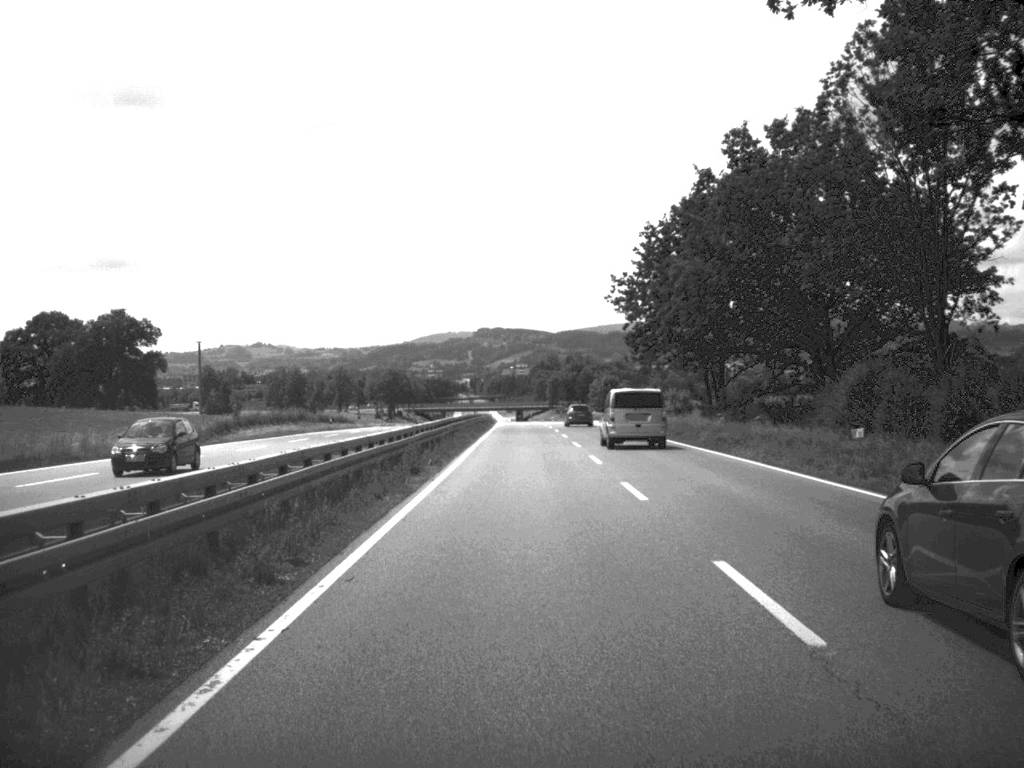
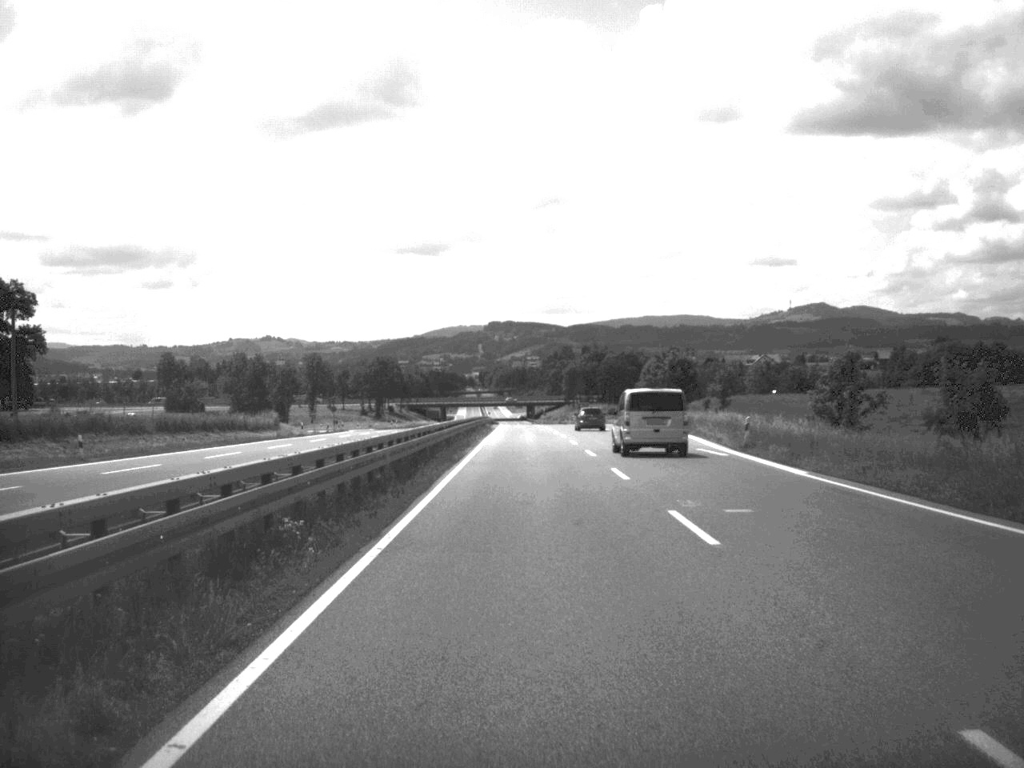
(-0.5, +65.1) m; -1°
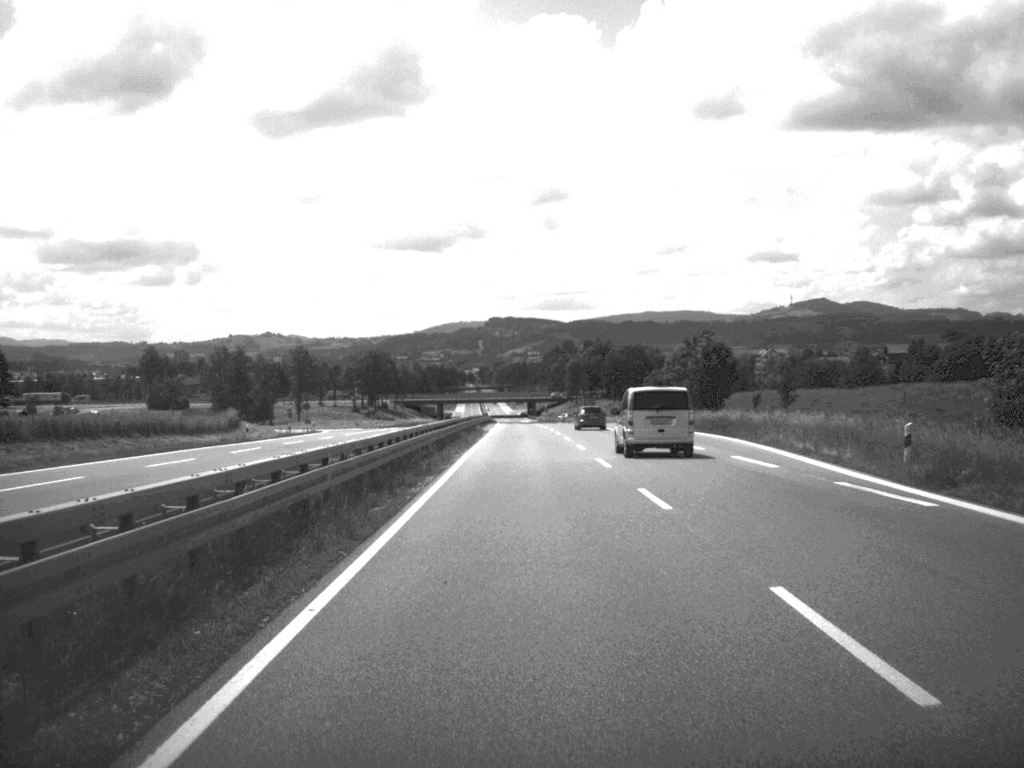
(0.0, +19.0) m; 0°
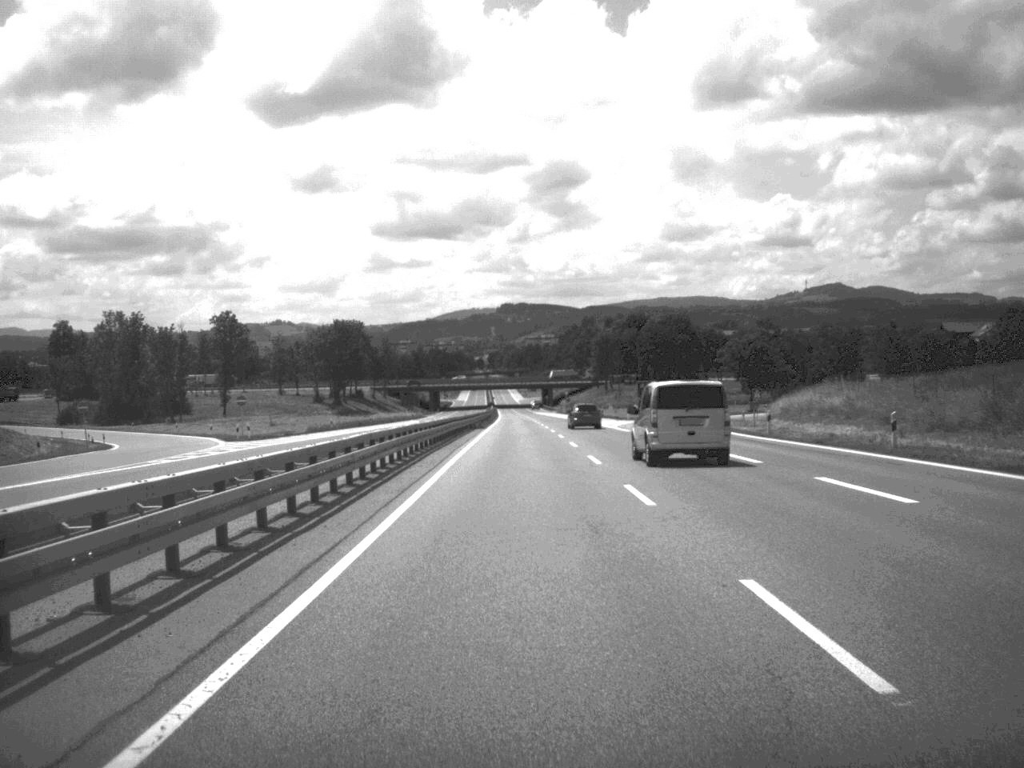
(-0.6, +81.9) m; -1°
